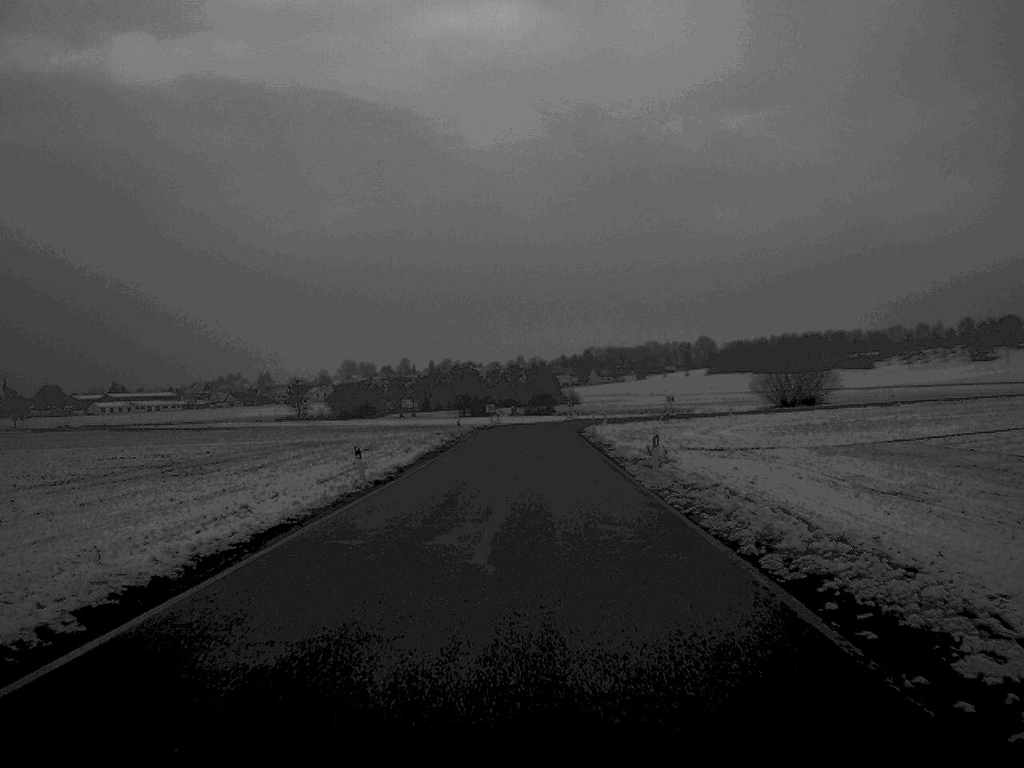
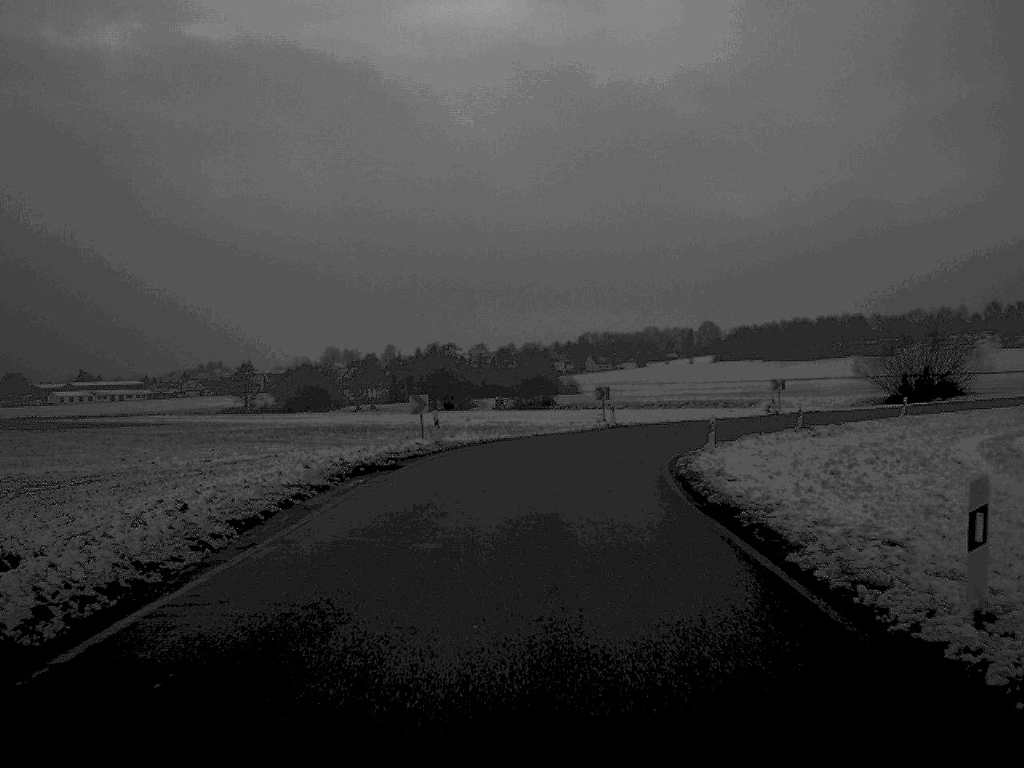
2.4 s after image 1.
(+0.2, +51.8) m; 0°
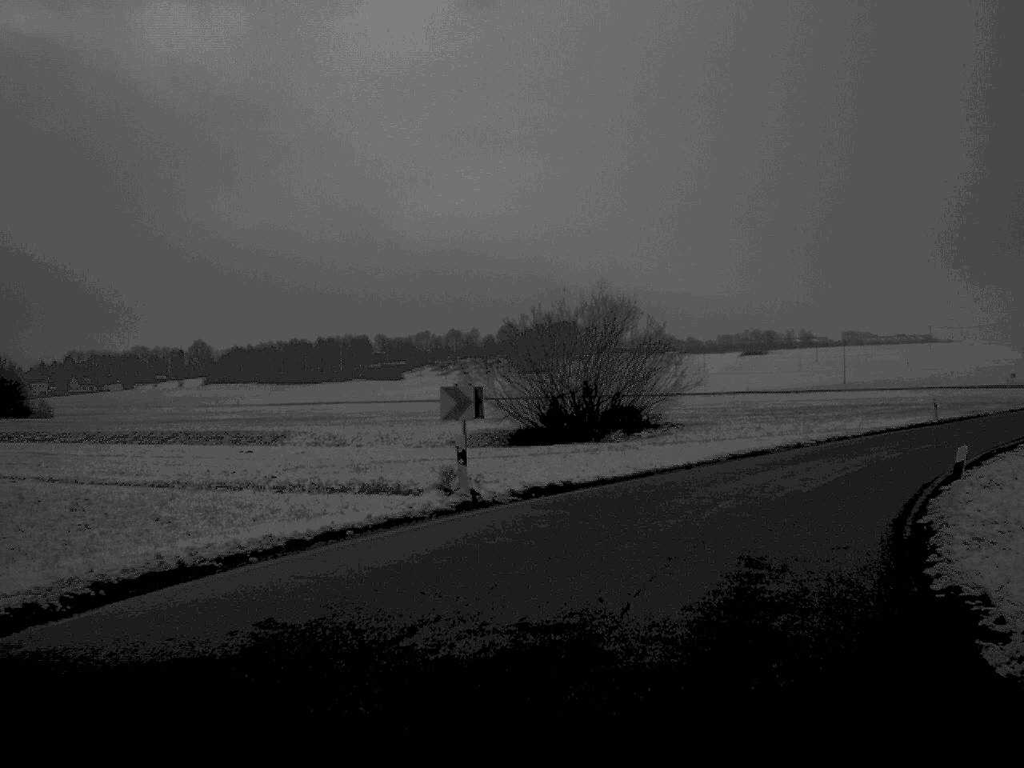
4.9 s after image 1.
(+5.1, +41.8) m; +23°
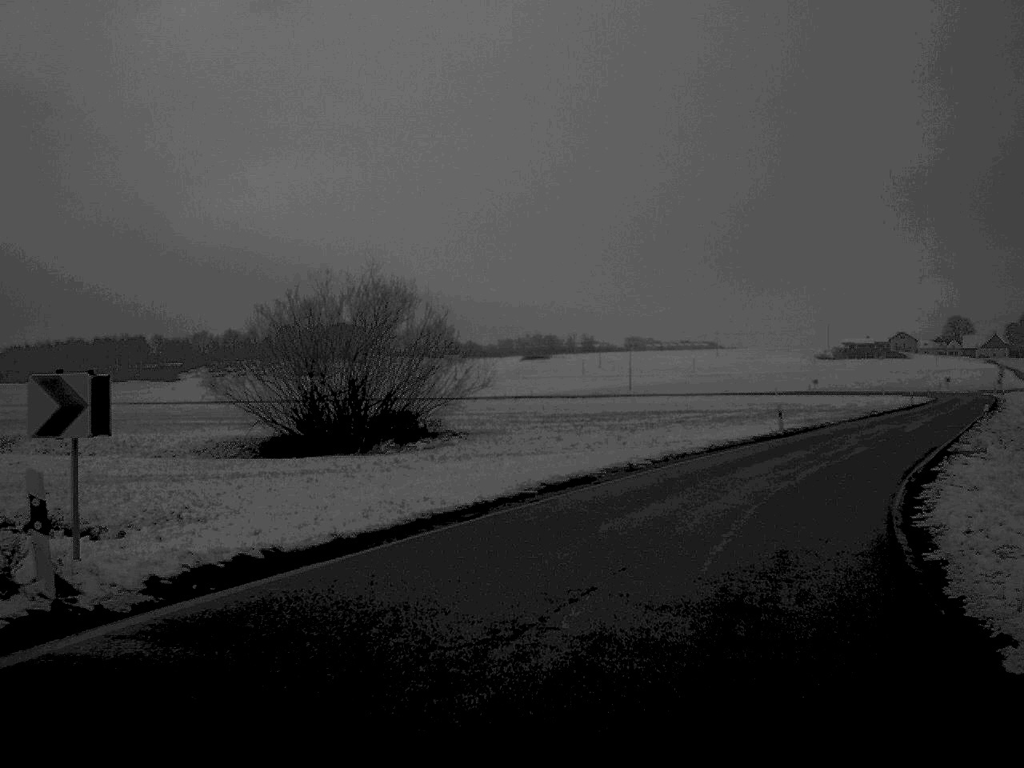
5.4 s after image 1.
(+0.8, +9.3) m; +10°
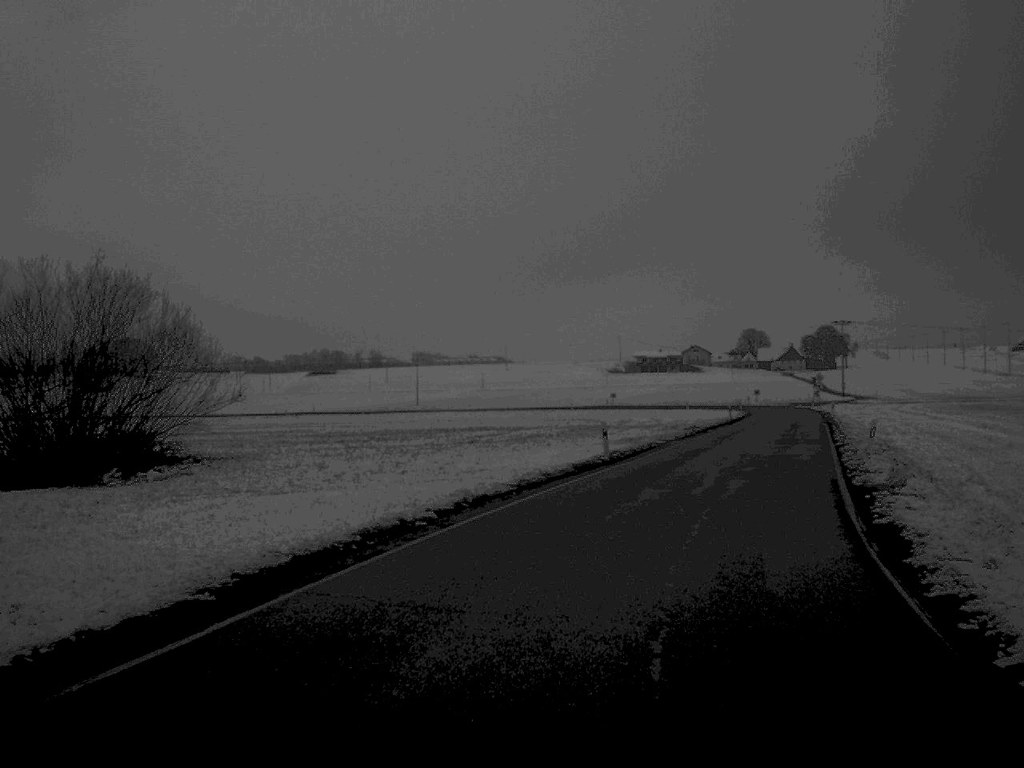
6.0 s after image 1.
(+0.8, +9.2) m; +9°
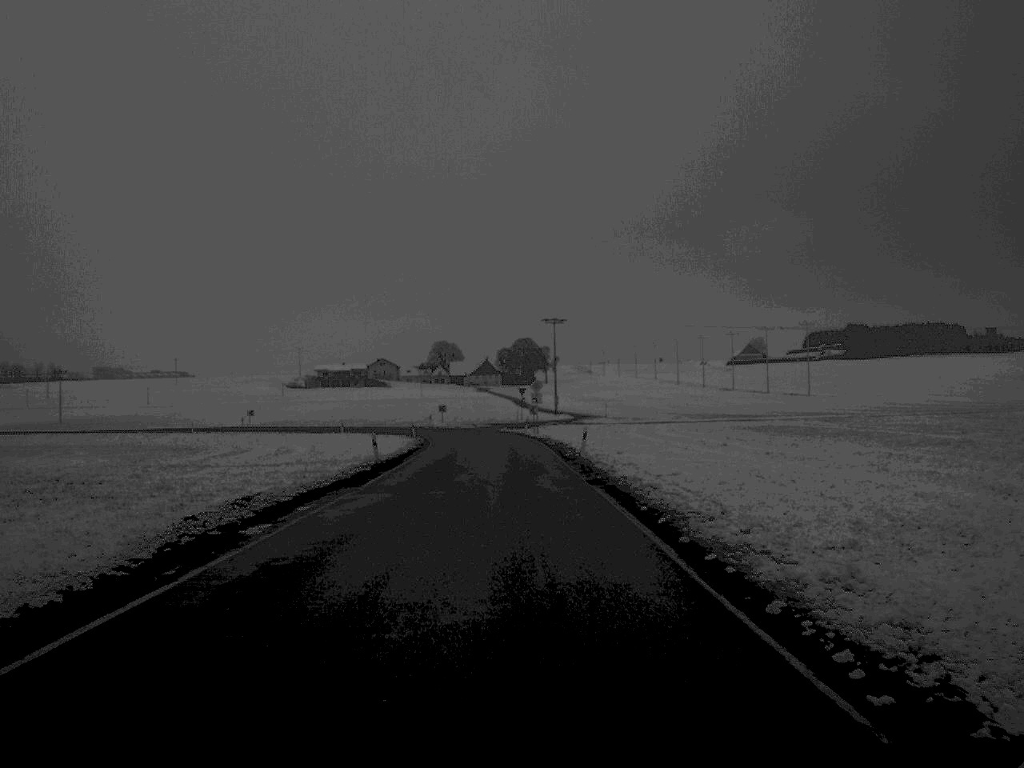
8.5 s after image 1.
(+7.5, +40.3) m; +13°
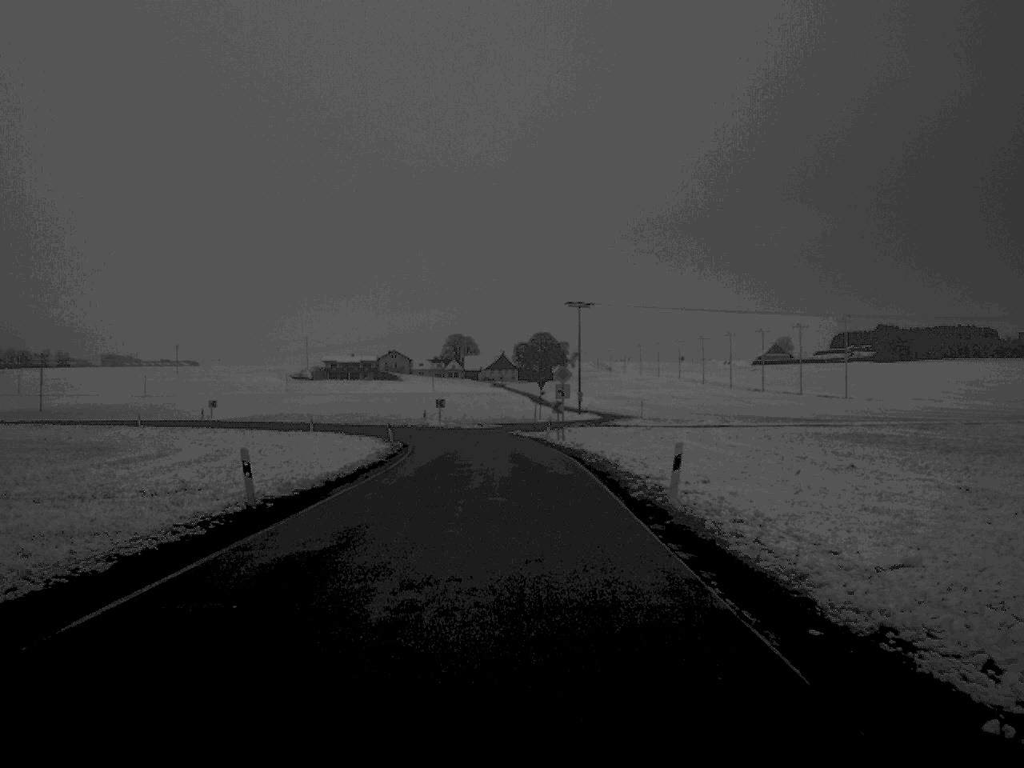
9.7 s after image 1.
(-0.2, +20.5) m; -1°
